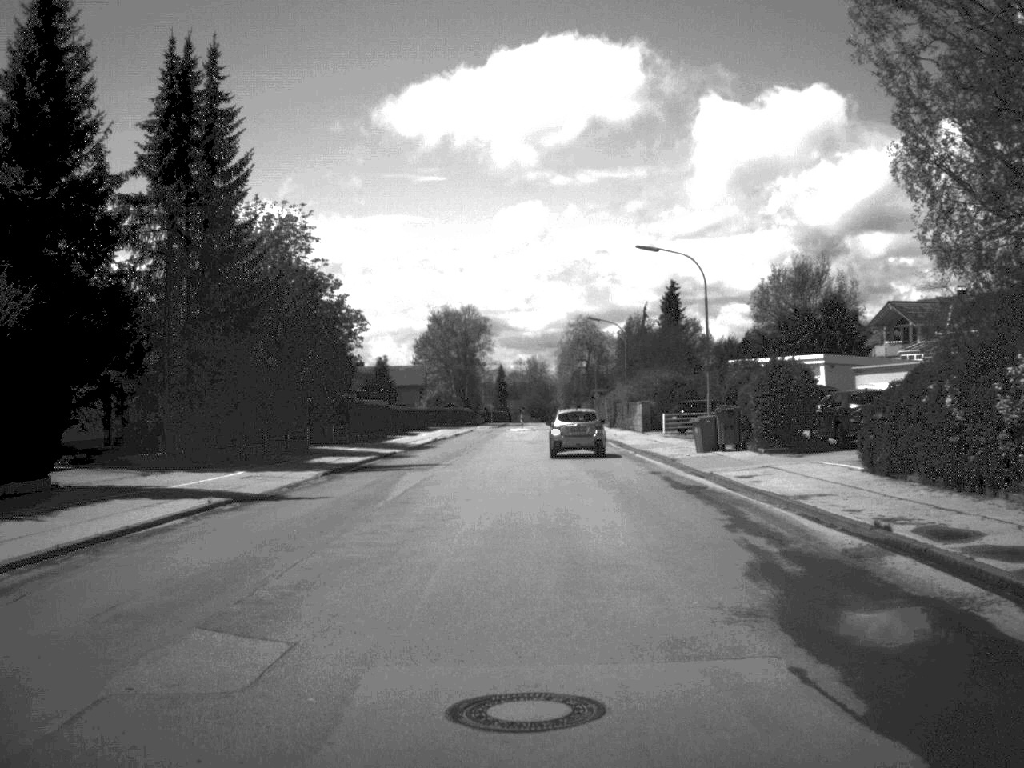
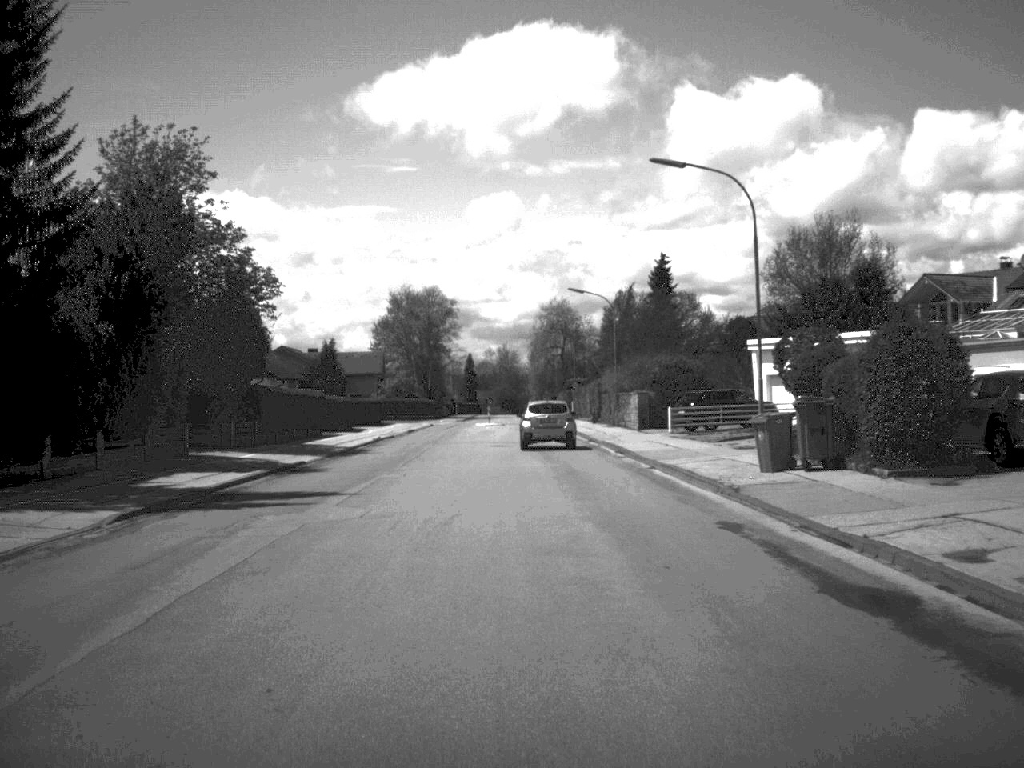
(+0.2, +14.6) m; +1°
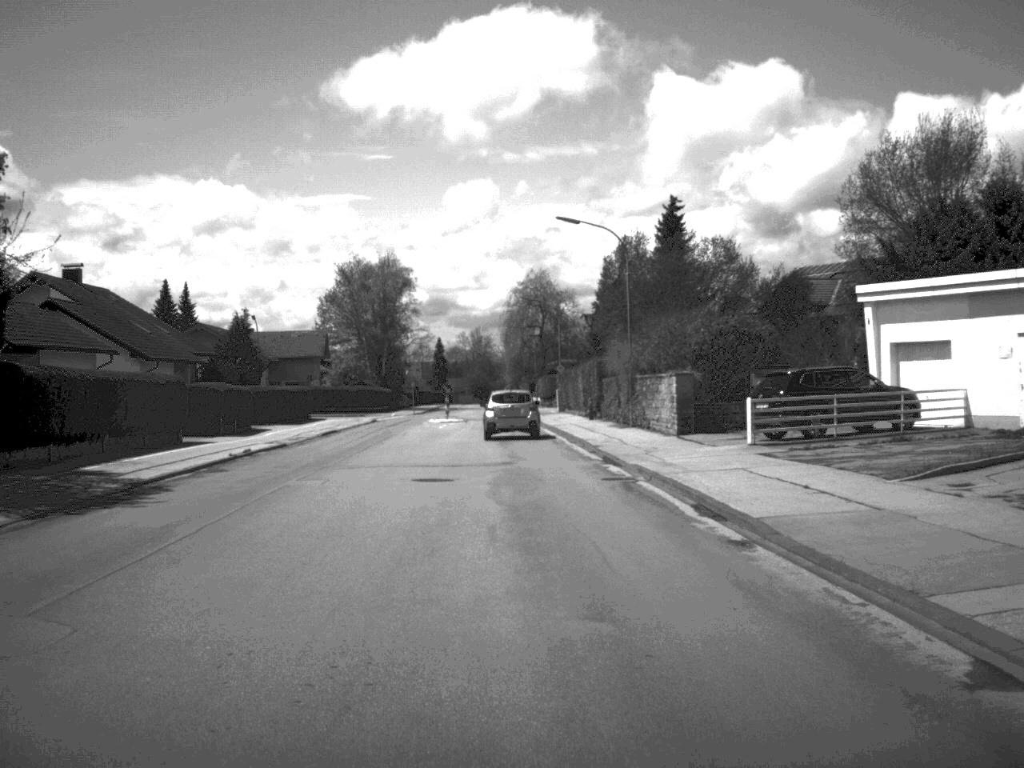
(+0.2, +22.5) m; +1°
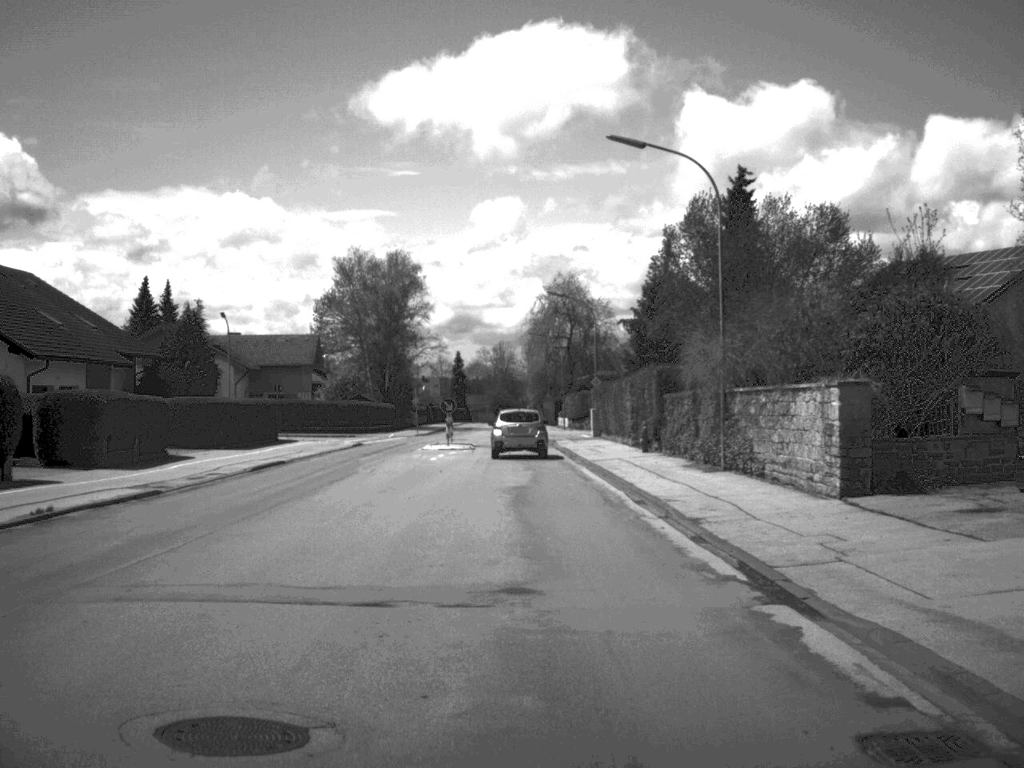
(-0.1, +16.0) m; -1°
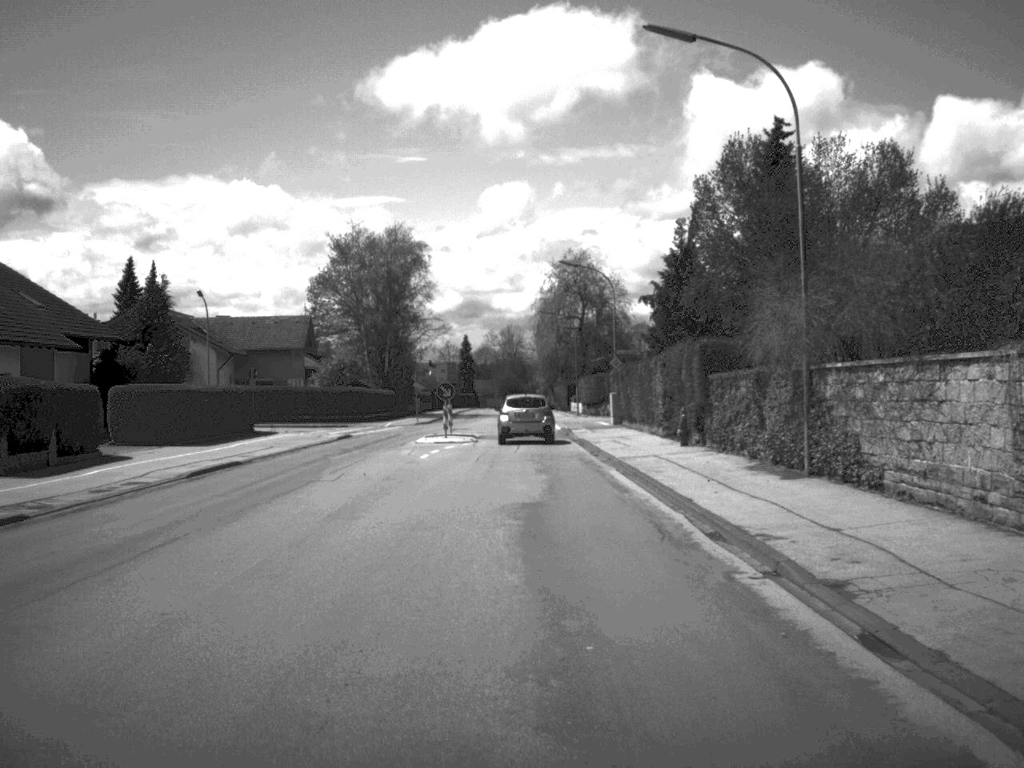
(0.0, +7.3) m; 0°
